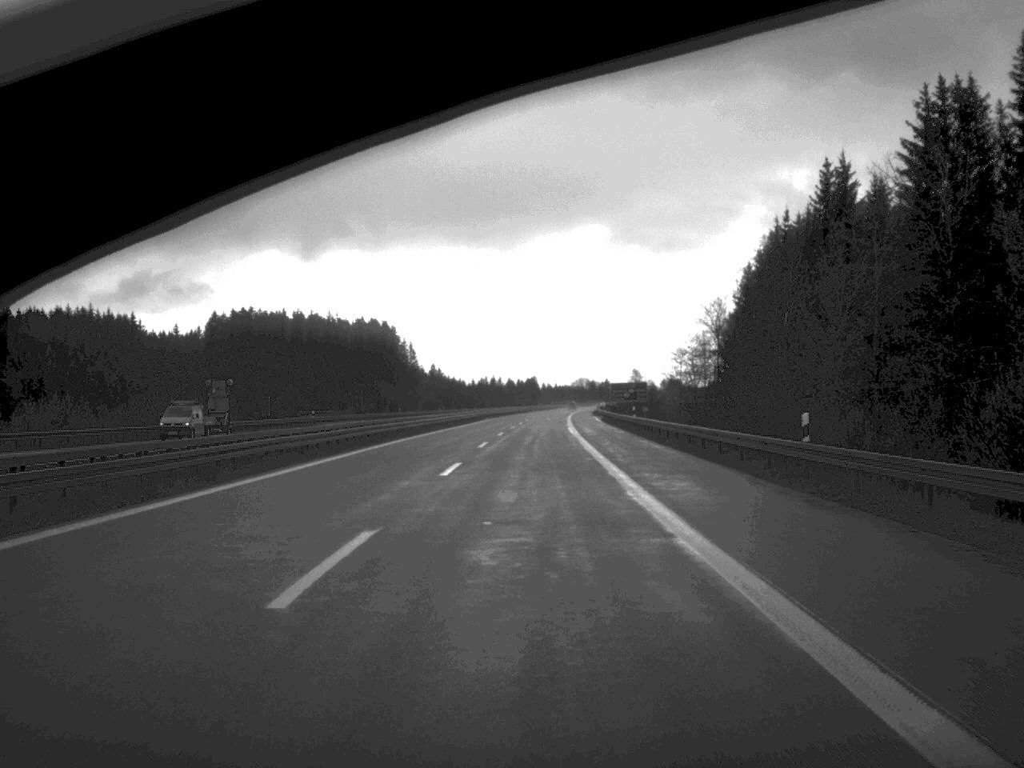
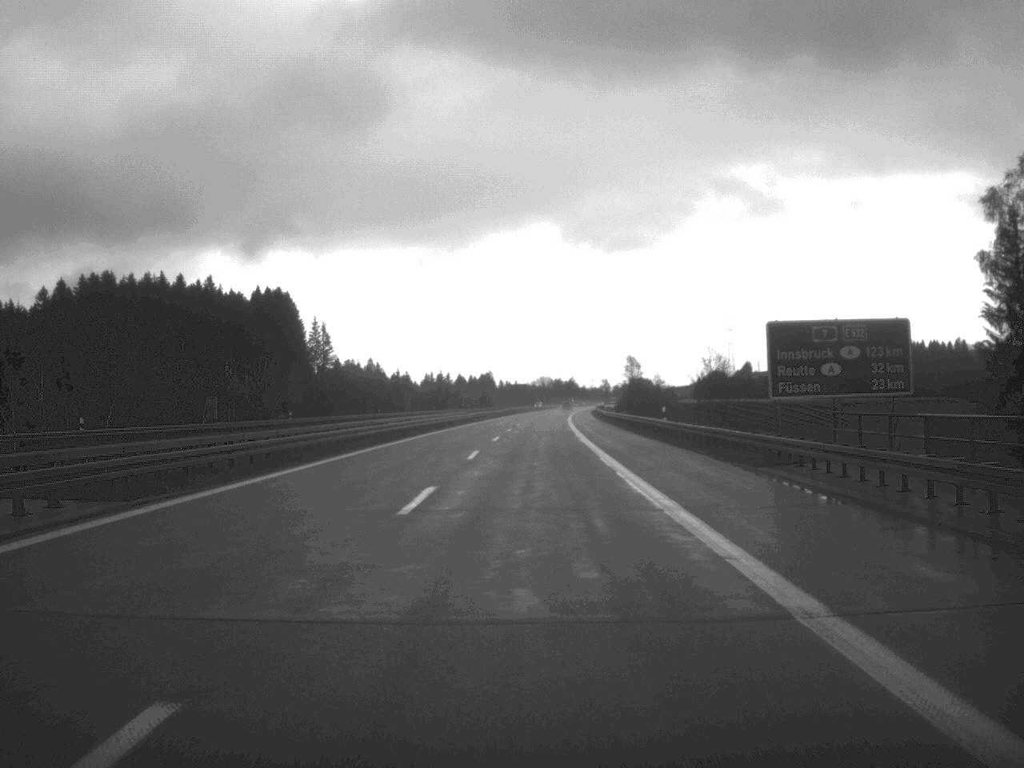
(+1.7, +115.9) m; +2°
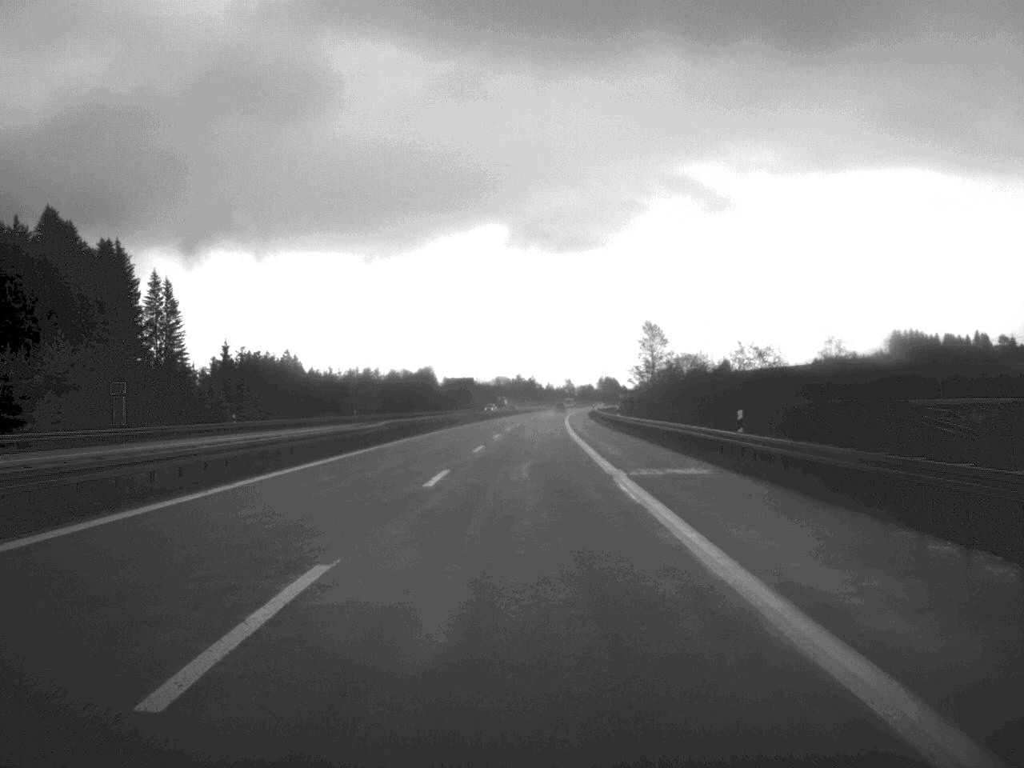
(+2.0, +118.2) m; +2°
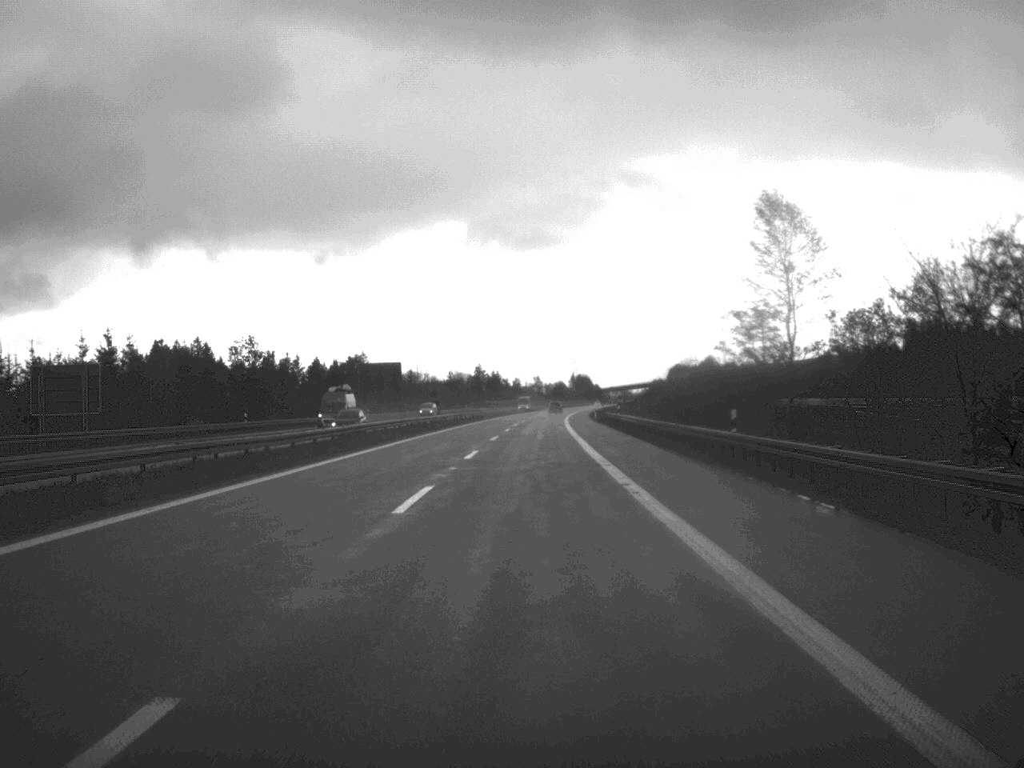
(+1.1, +94.6) m; +1°
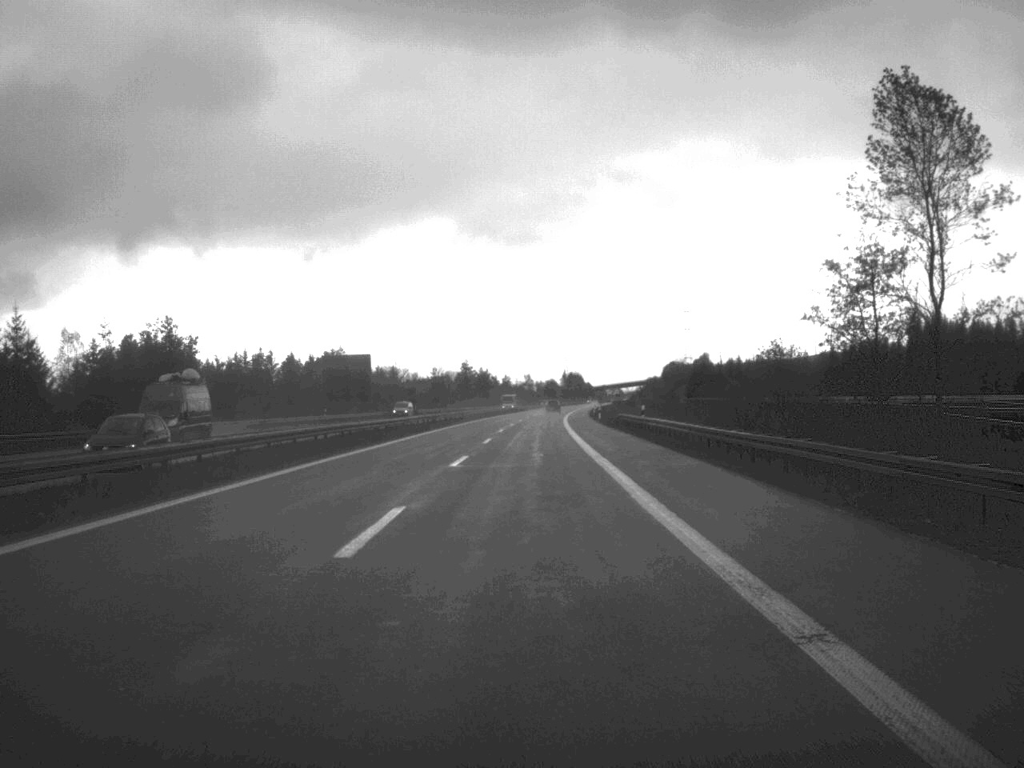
(+0.1, +23.2) m; 0°
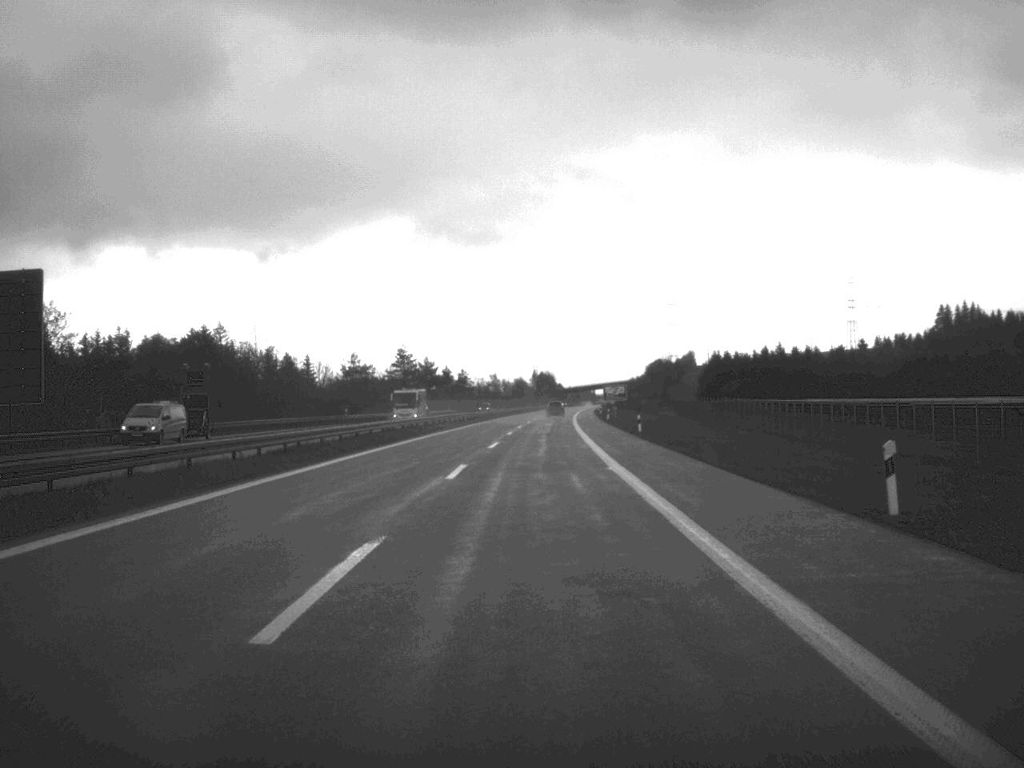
(+0.9, +93.2) m; +1°
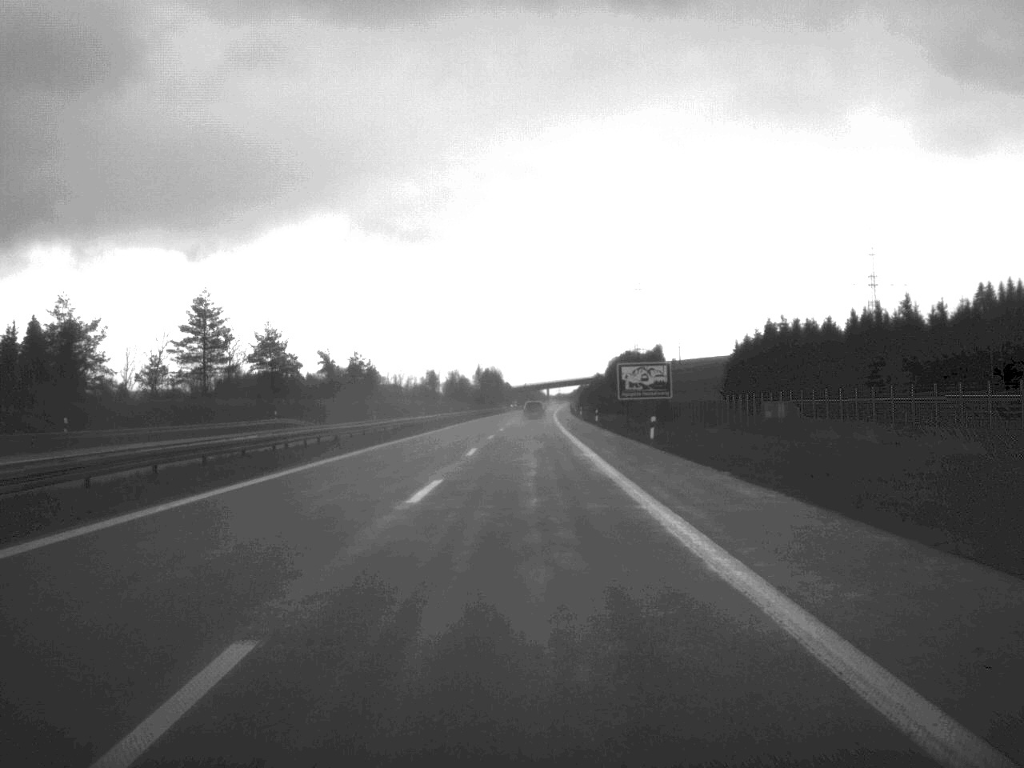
(+2.2, +112.4) m; +2°
